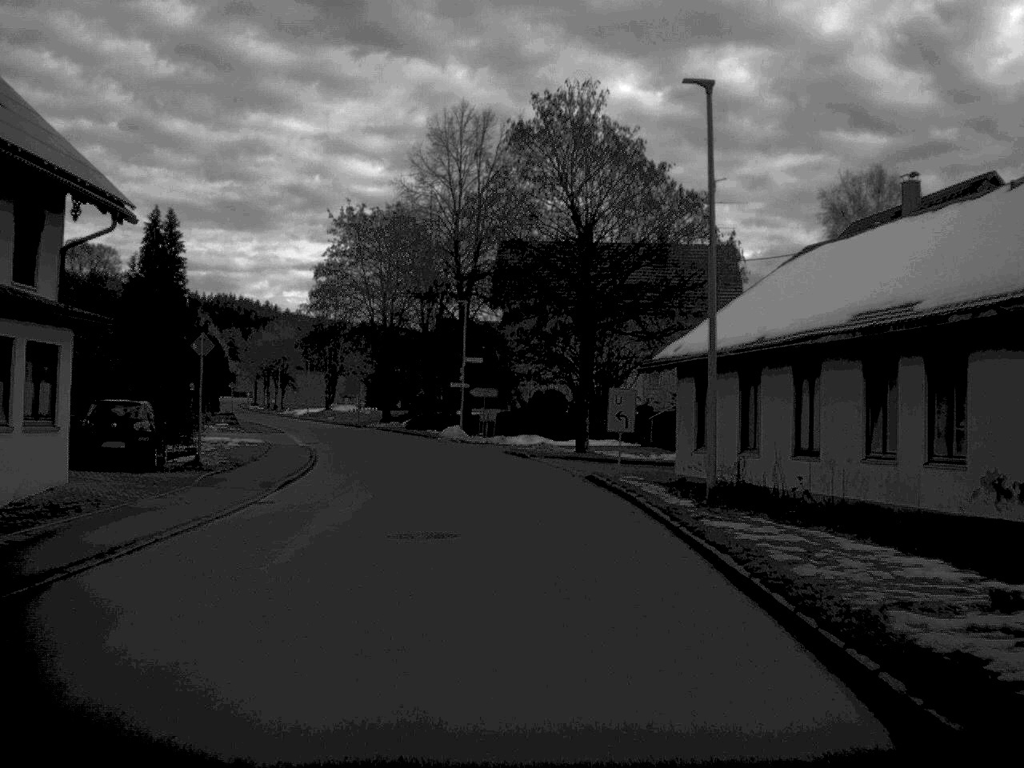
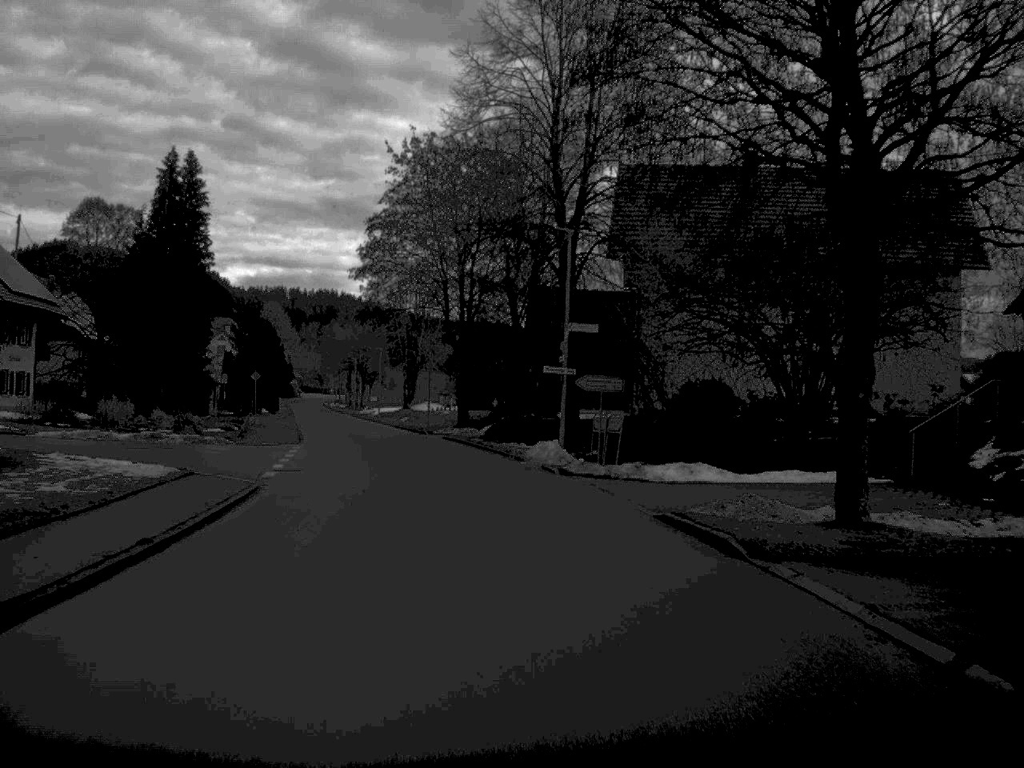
(-0.9, +23.6) m; -5°
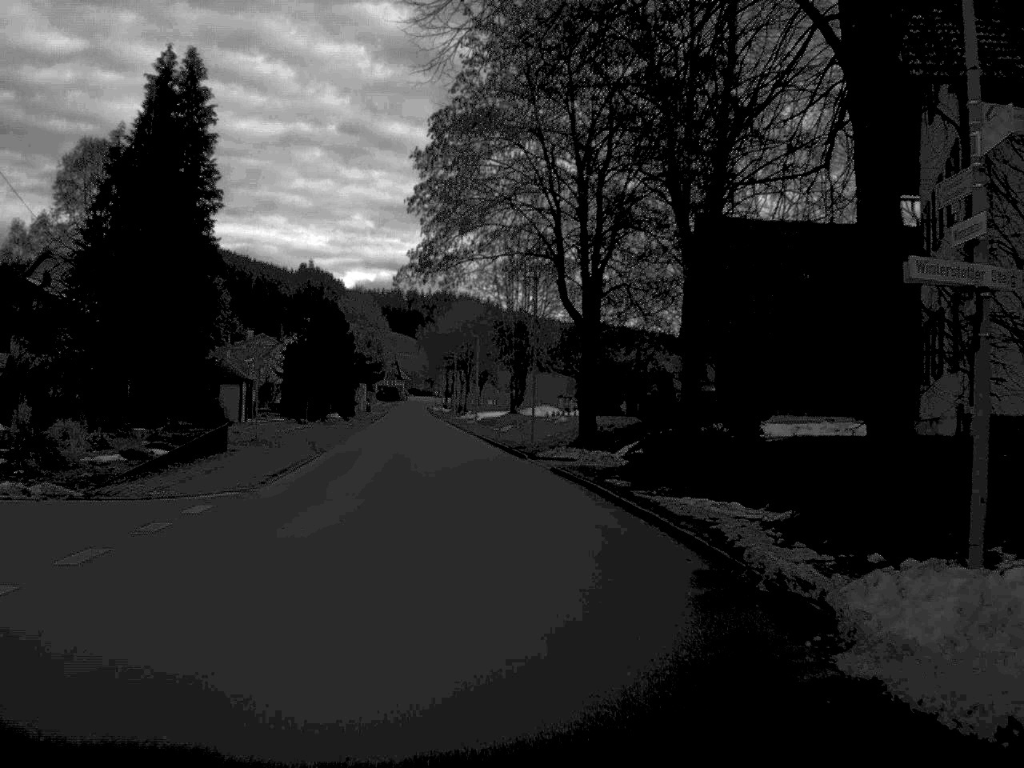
(-1.2, +25.1) m; -6°
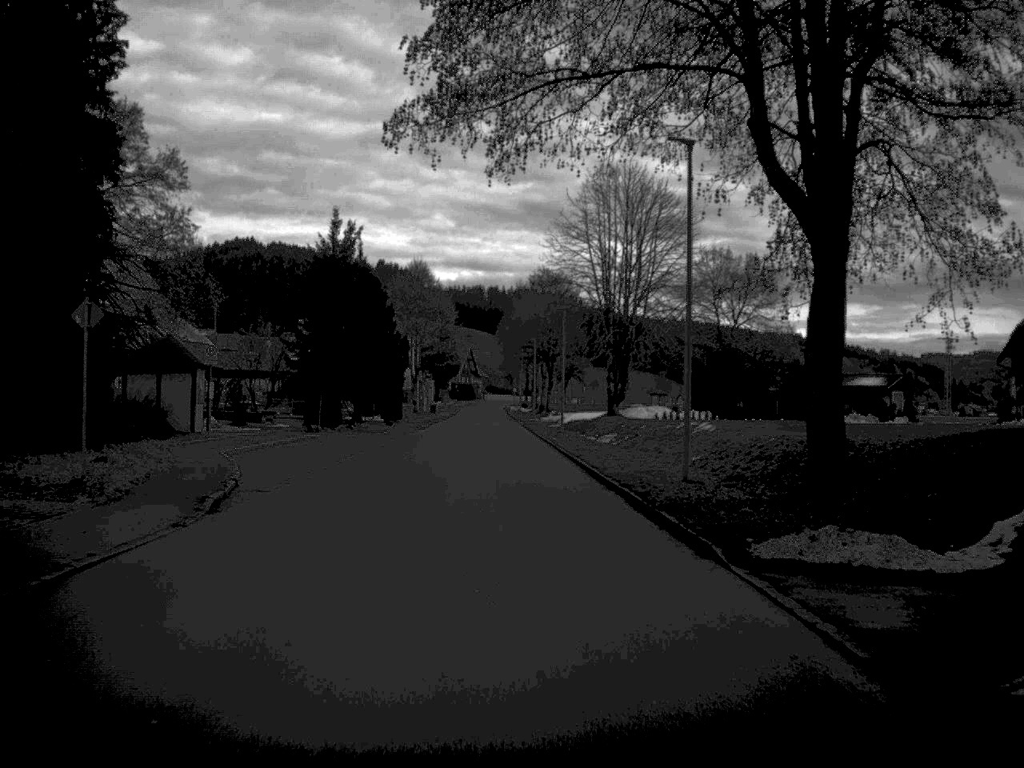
(-0.9, +23.7) m; -4°
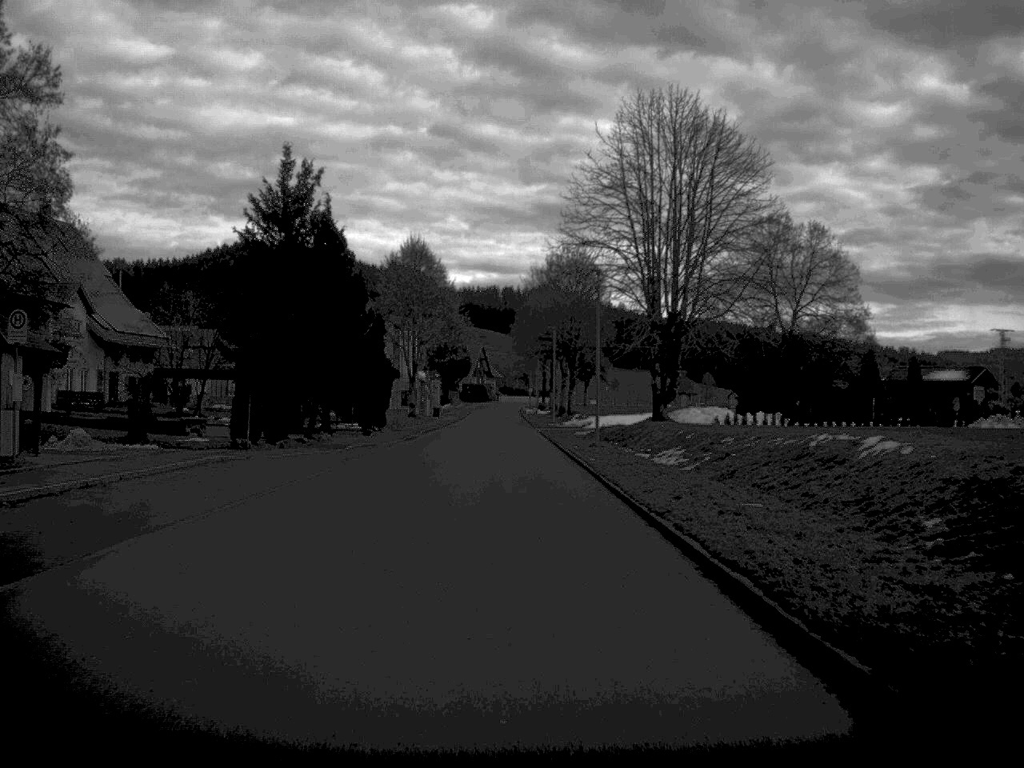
(-0.1, +17.0) m; -1°
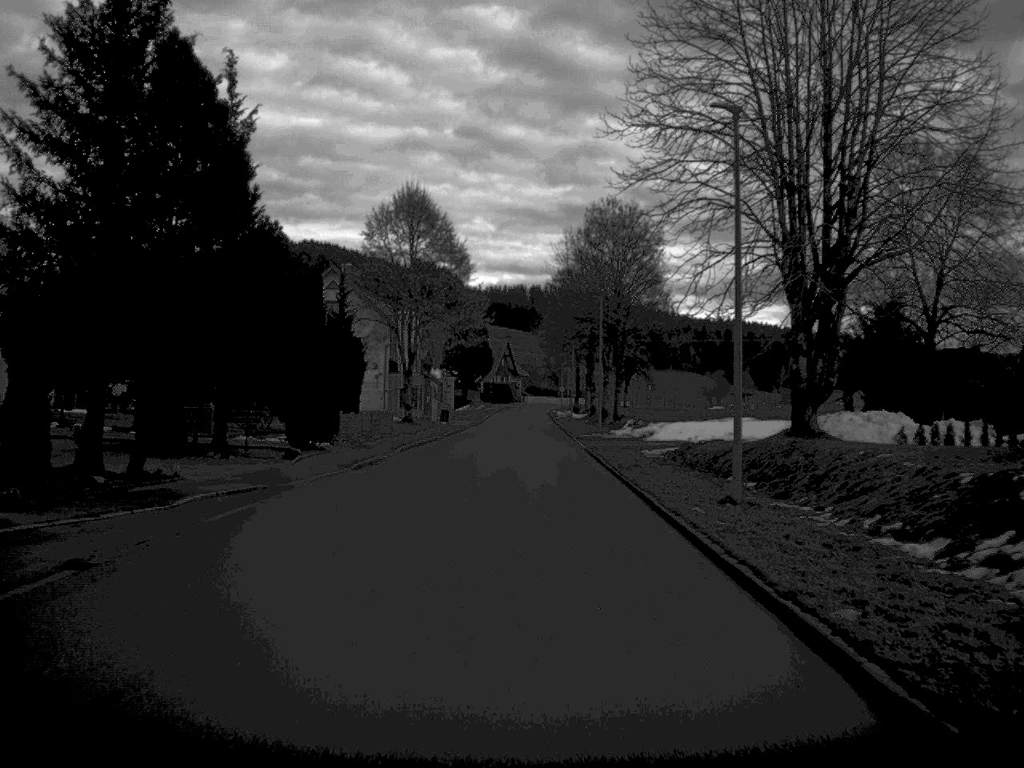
(-0.3, +23.6) m; -1°
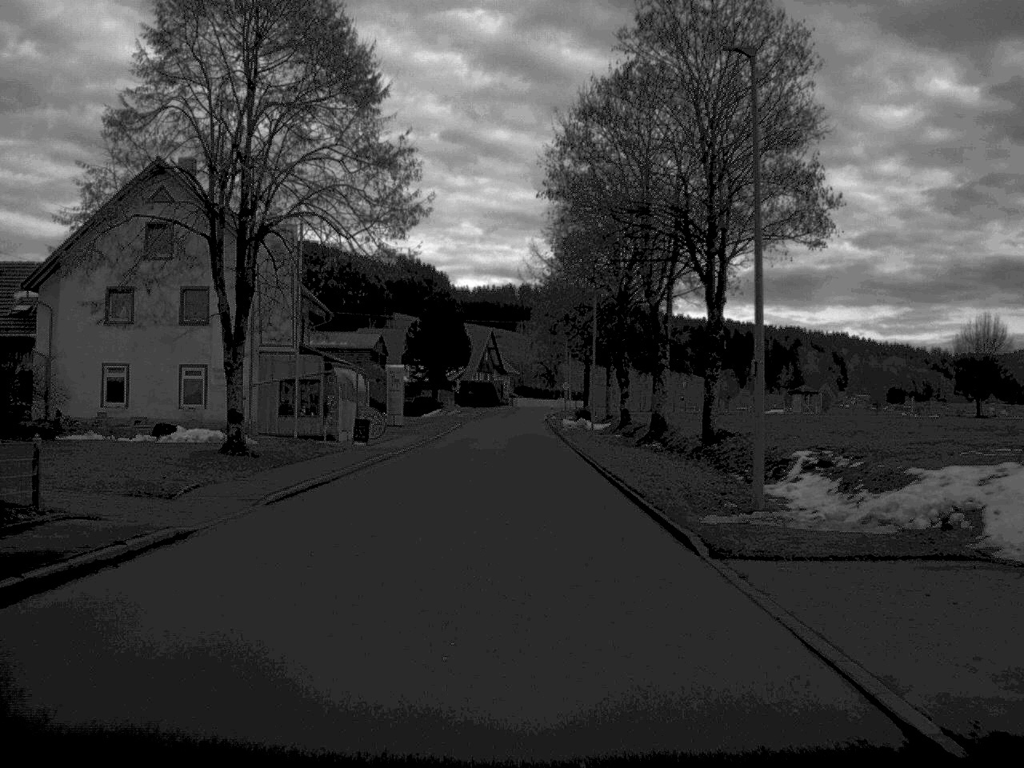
(+0.2, +41.0) m; 0°
